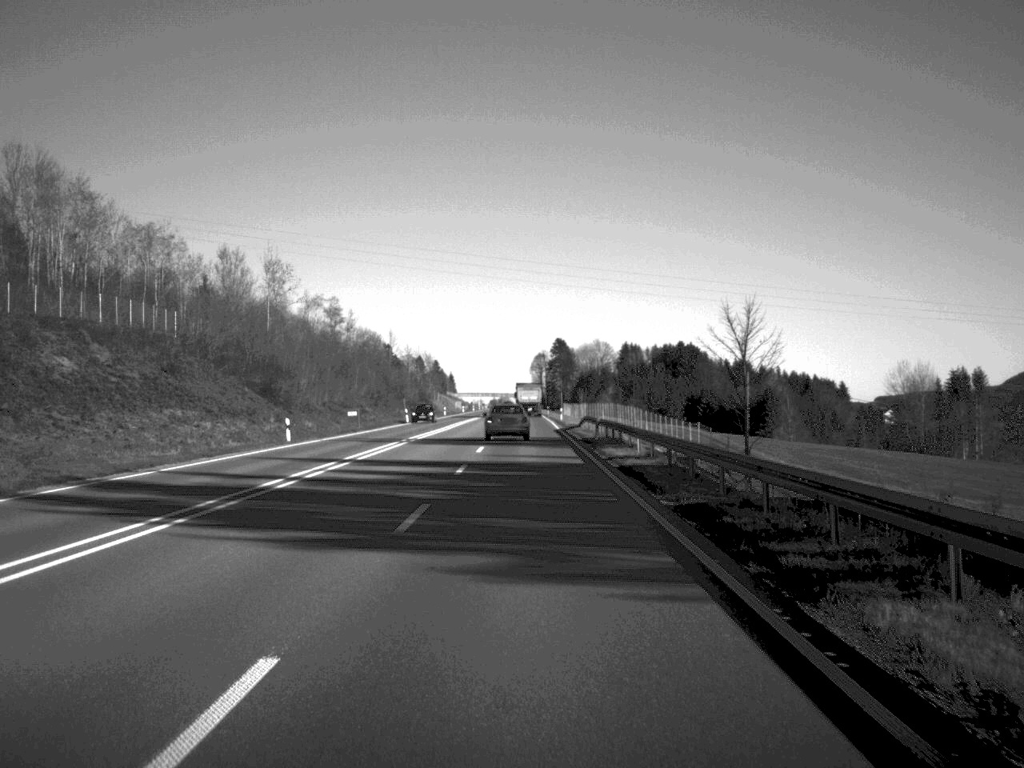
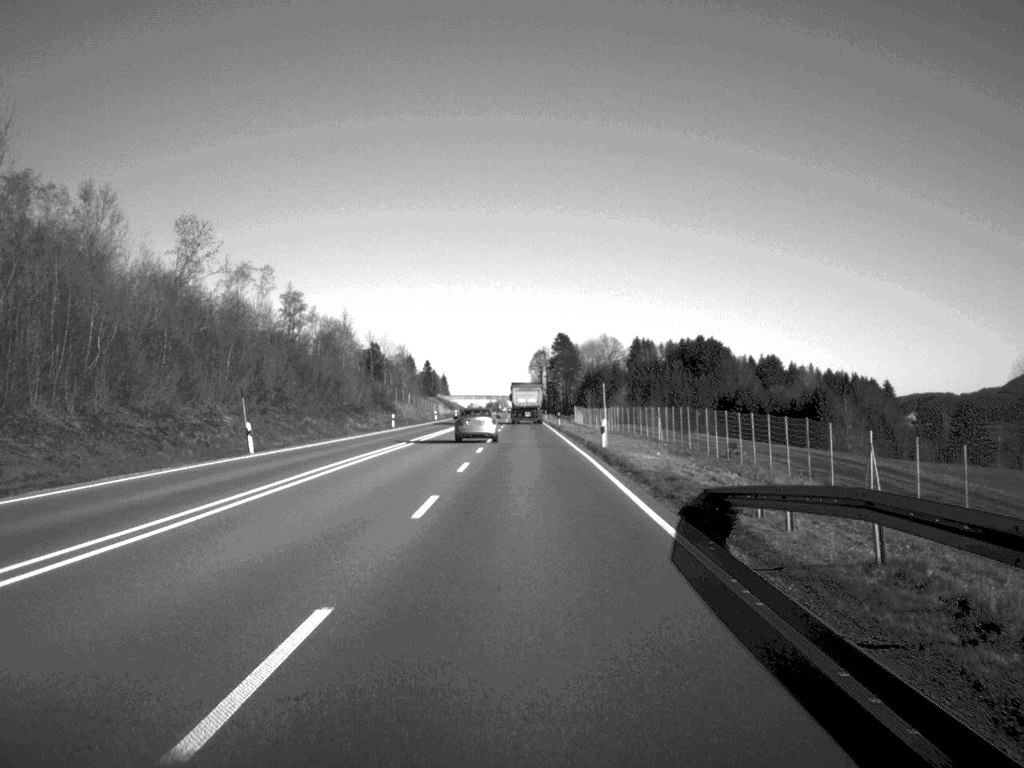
(0.0, +57.8) m; 0°
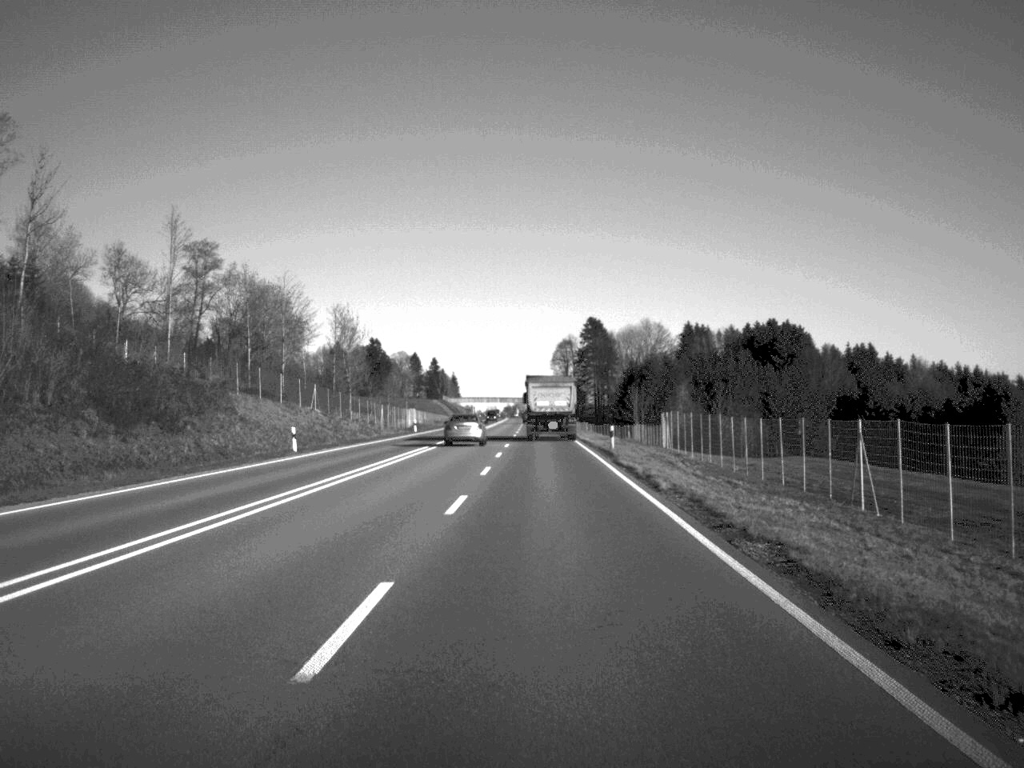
(-0.4, +94.0) m; -1°
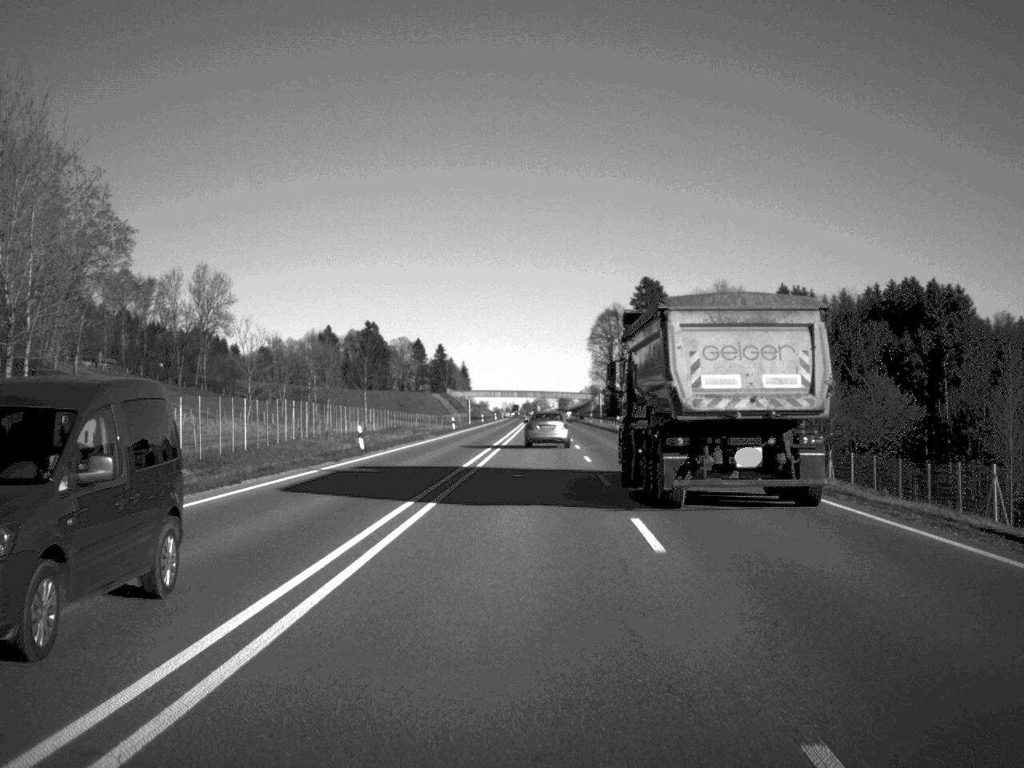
(-1.8, +101.8) m; -1°
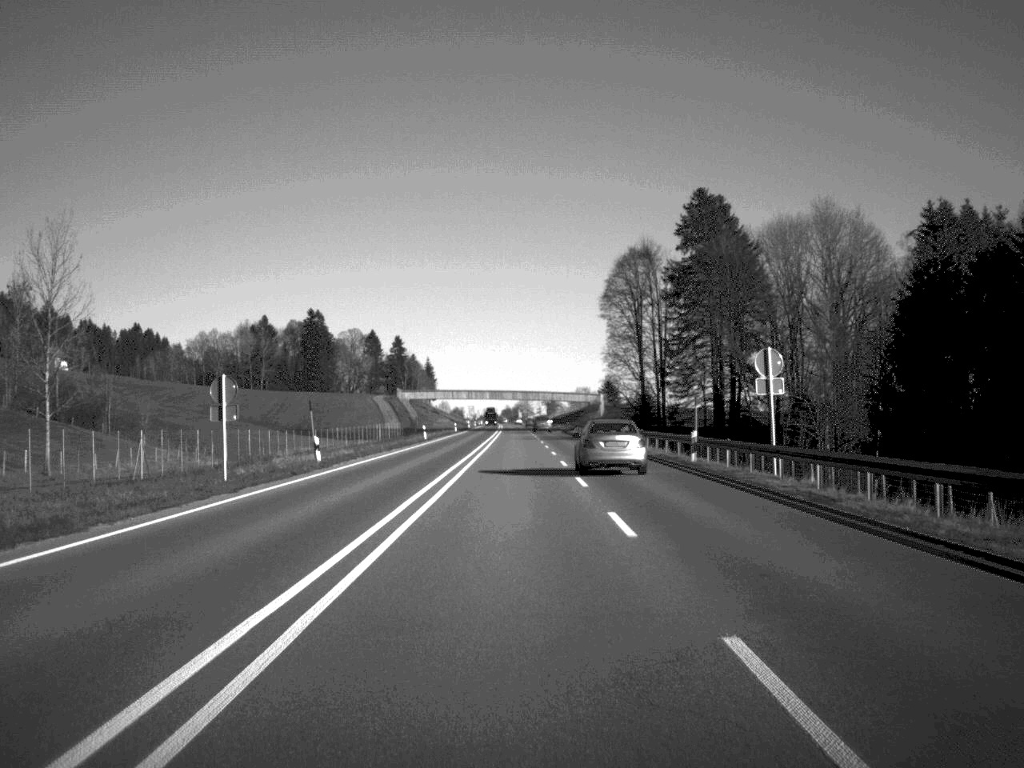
(+1.2, +105.0) m; +1°
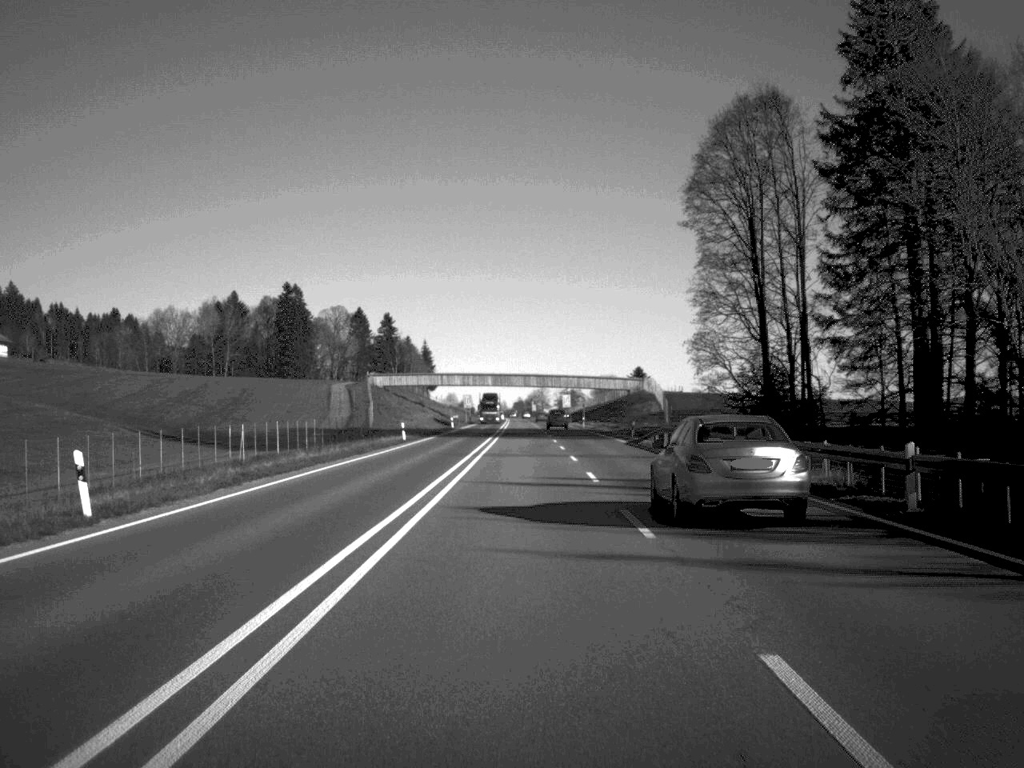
(-0.5, +73.0) m; -1°
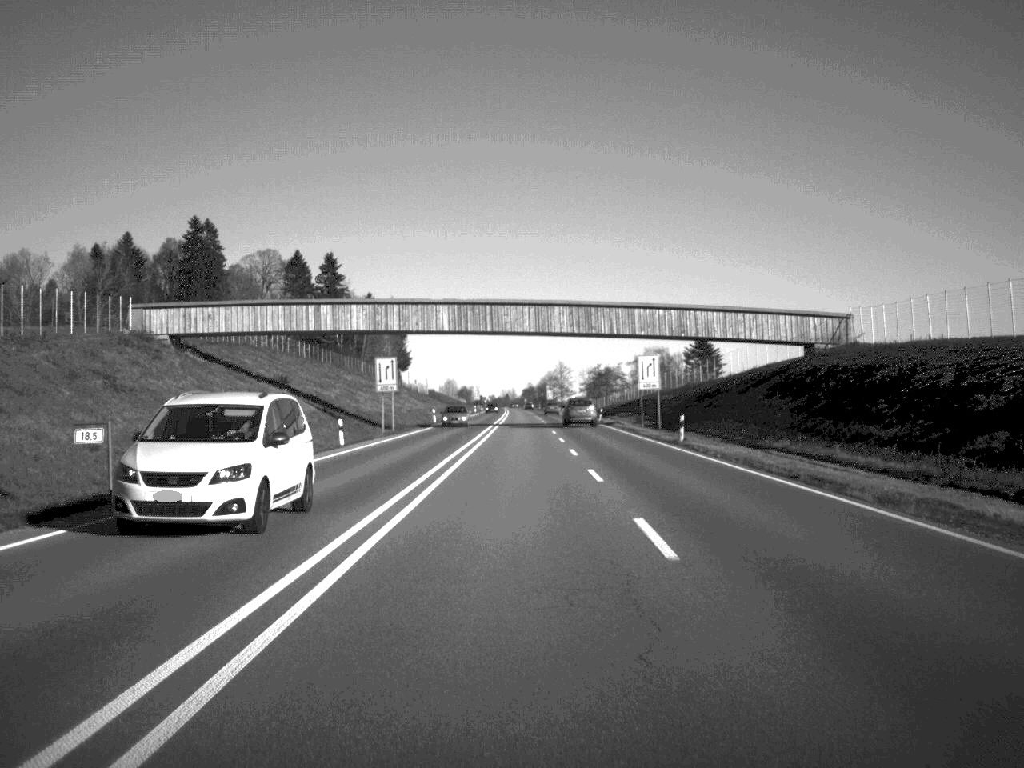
(-0.4, +122.4) m; -1°
